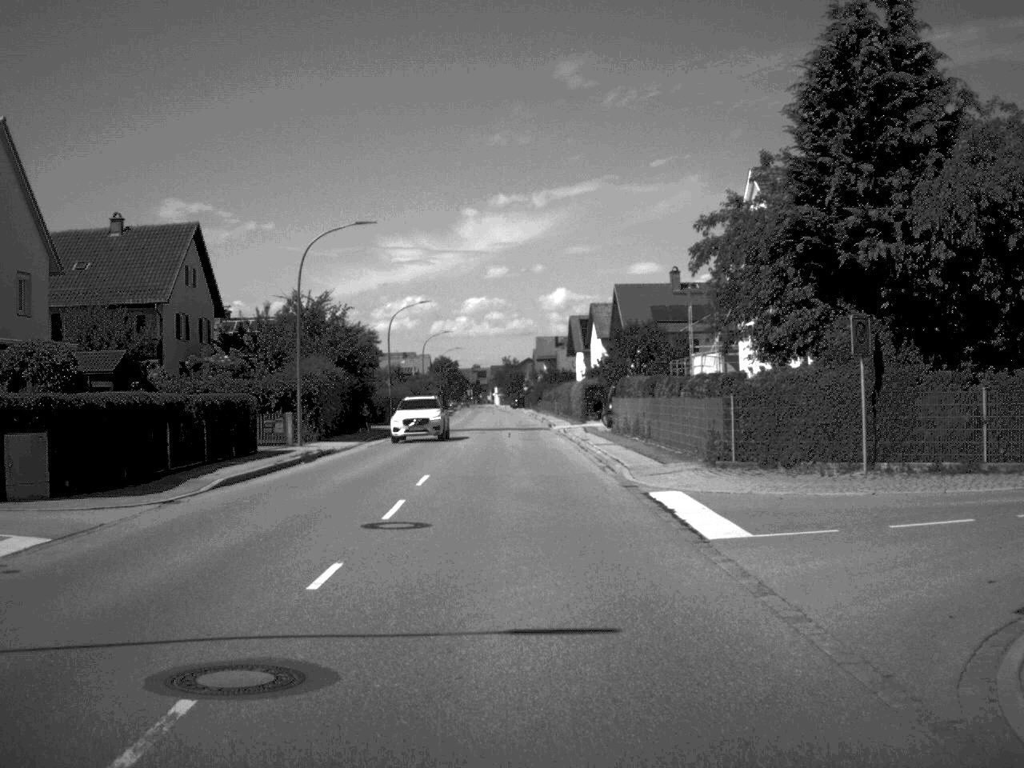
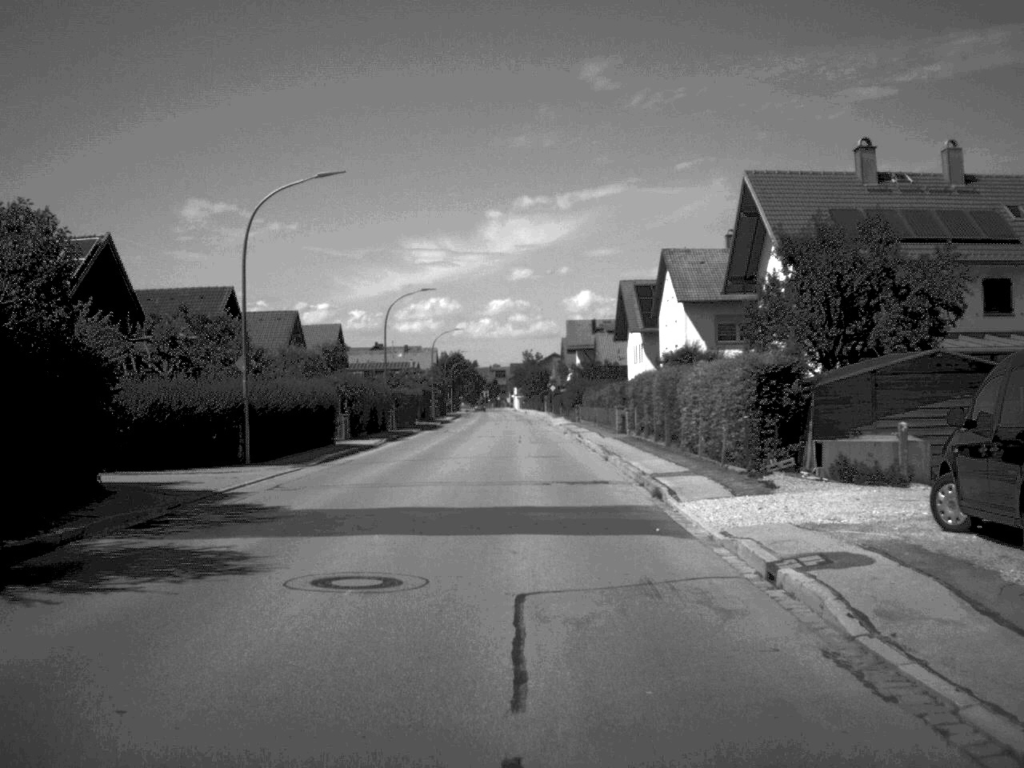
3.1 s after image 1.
(-0.6, +43.9) m; -1°
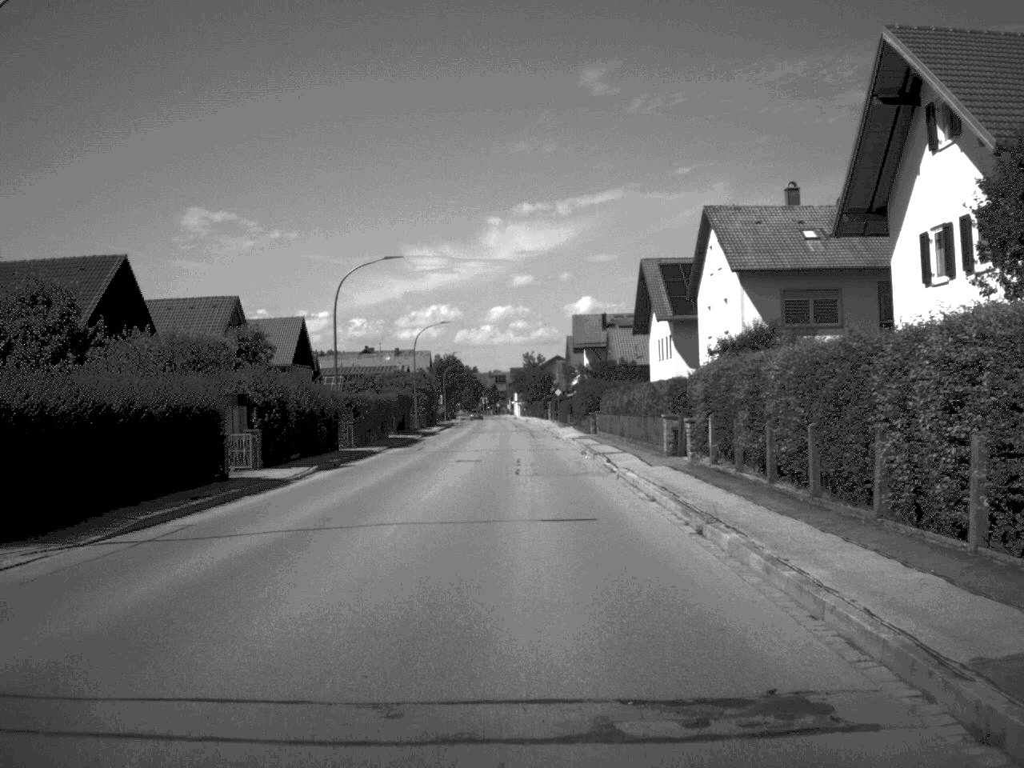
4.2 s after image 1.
(0.0, +17.2) m; 0°
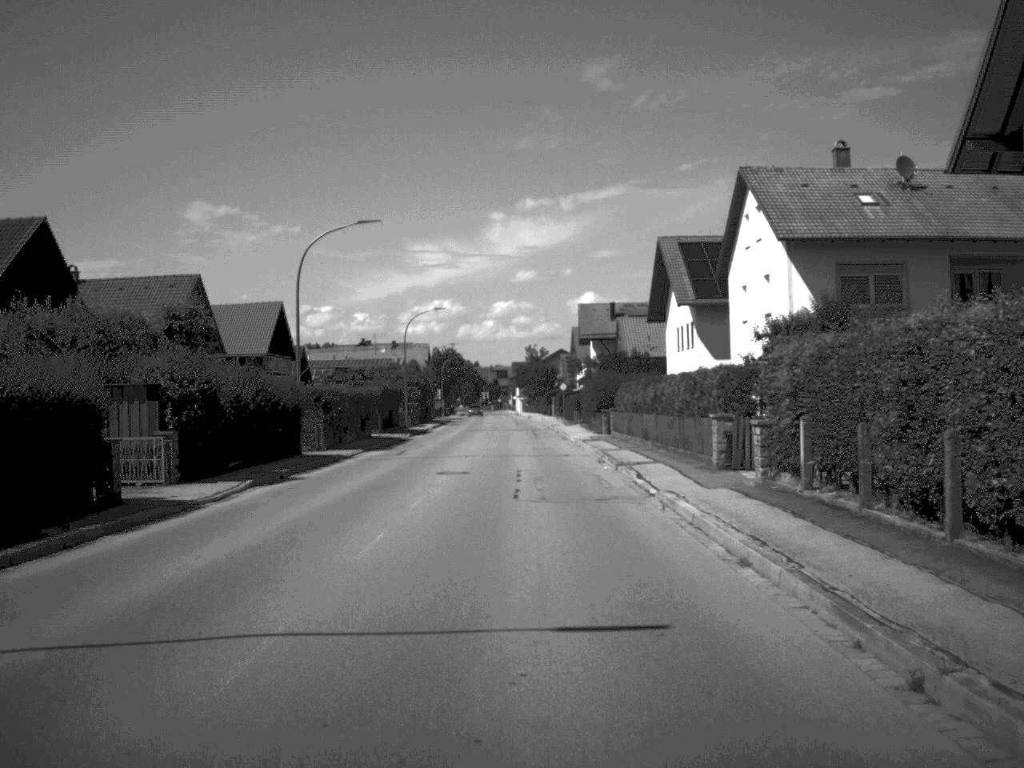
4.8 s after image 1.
(0.0, +8.4) m; 0°
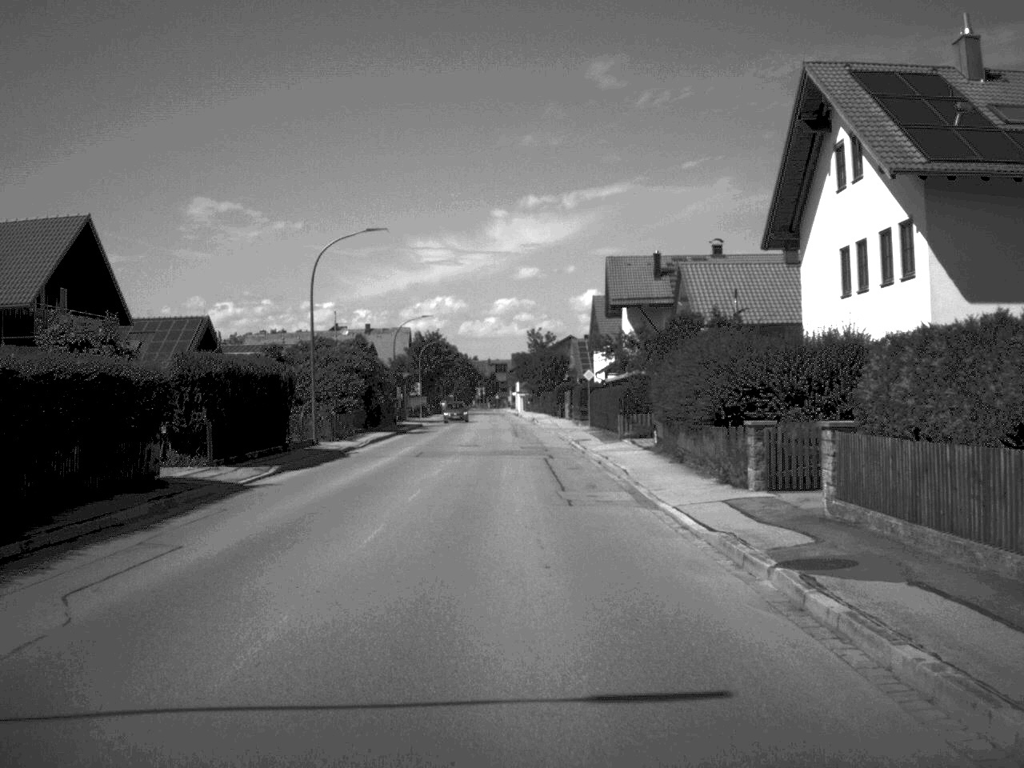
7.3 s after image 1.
(-0.2, +35.2) m; 0°
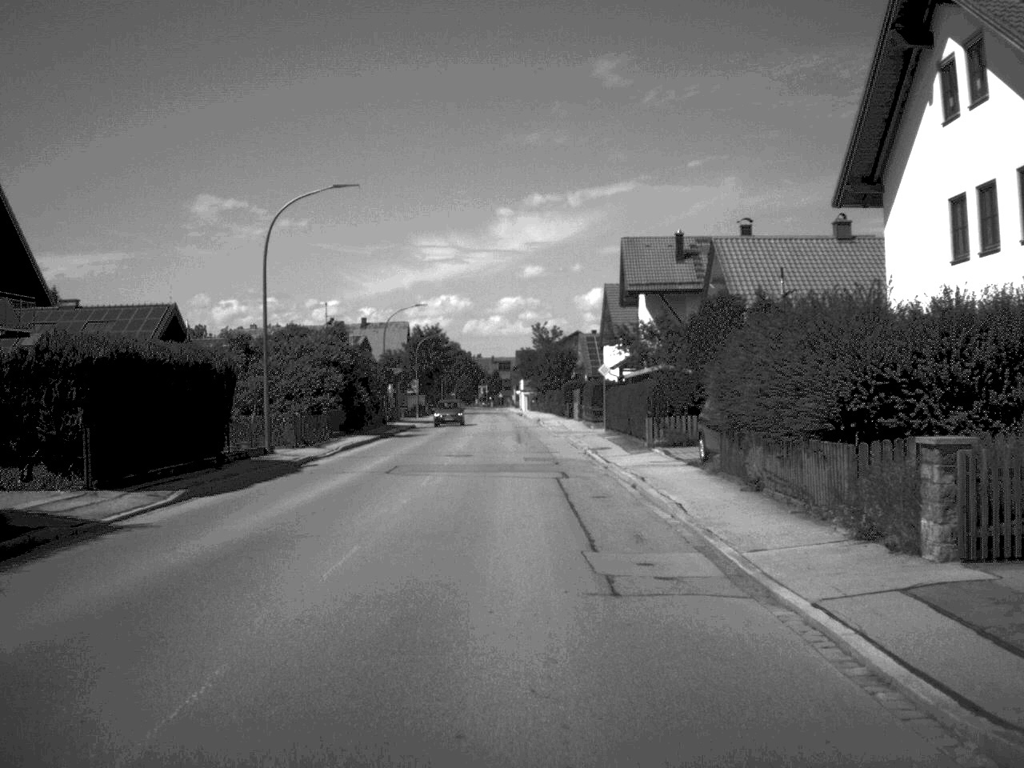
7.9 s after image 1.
(0.0, +8.6) m; 0°
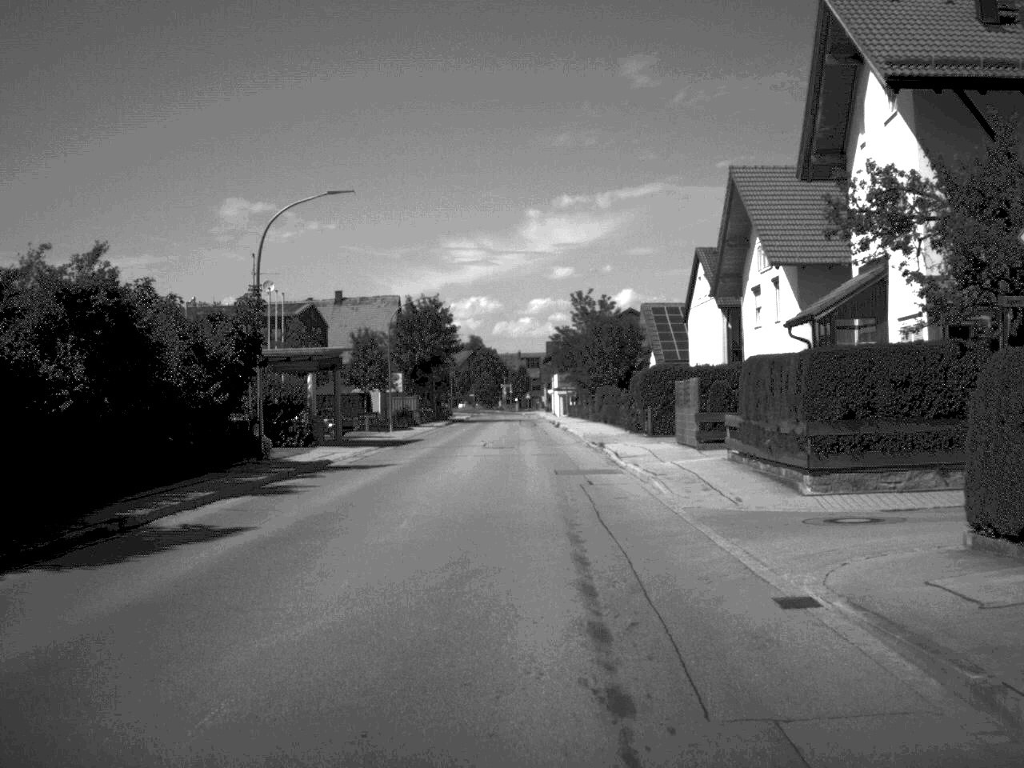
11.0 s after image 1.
(-0.6, +42.4) m; -2°
